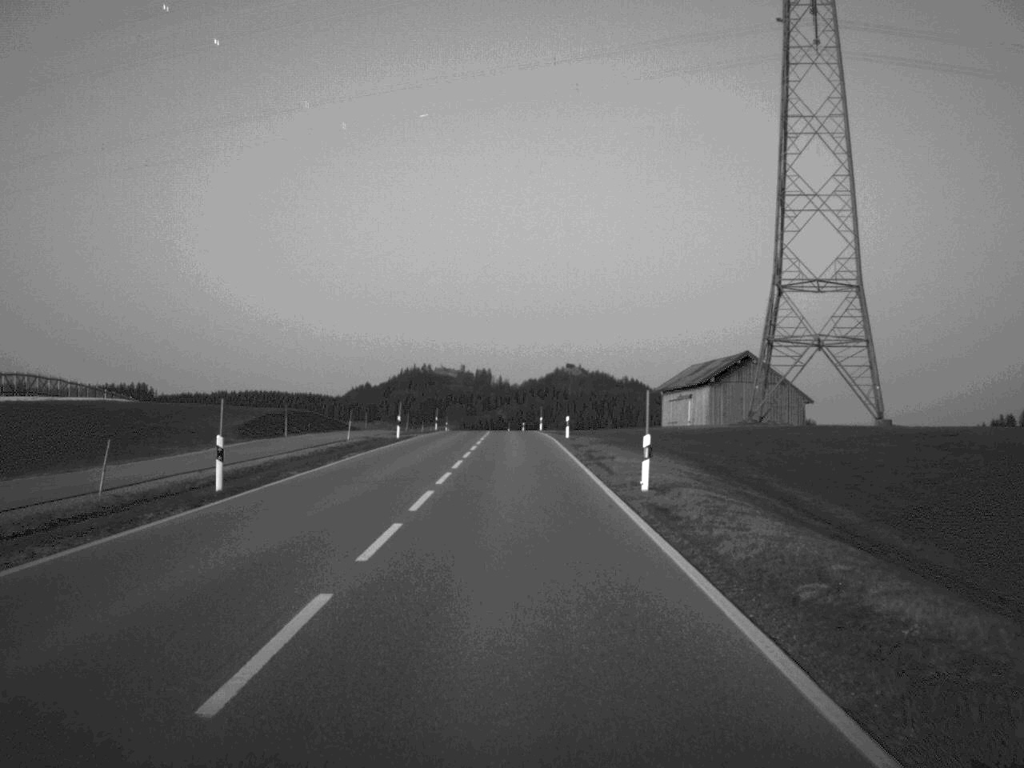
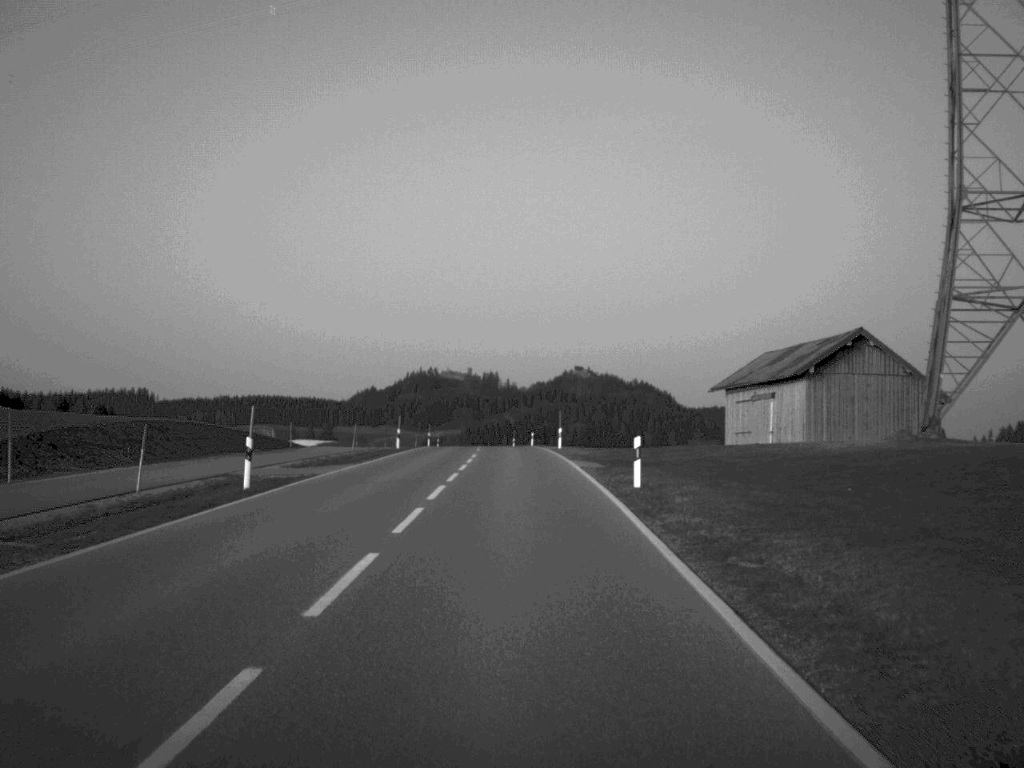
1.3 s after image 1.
(-0.1, +32.9) m; 0°
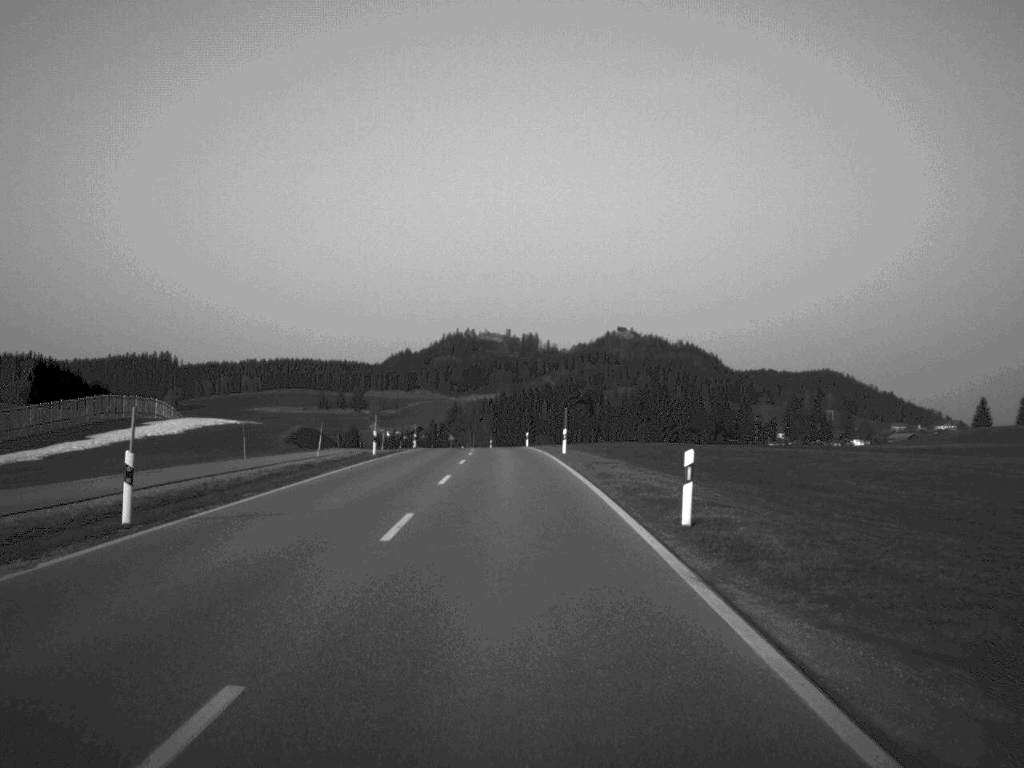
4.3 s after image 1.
(-1.1, +78.1) m; -2°
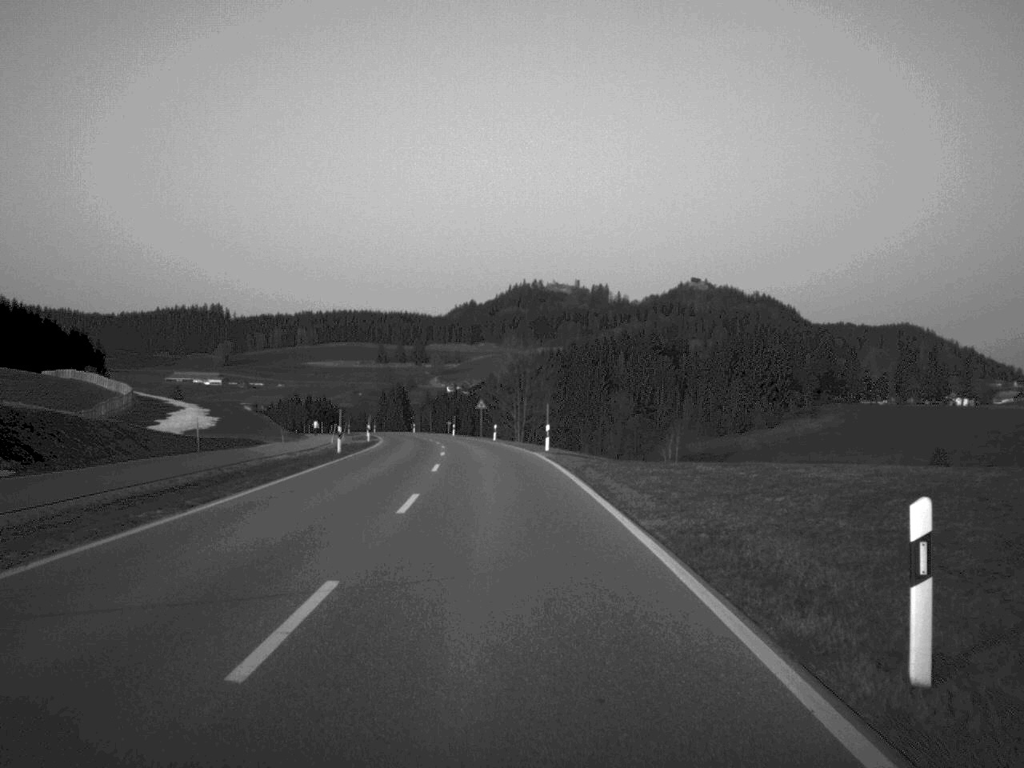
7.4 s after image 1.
(-1.6, +79.7) m; -3°
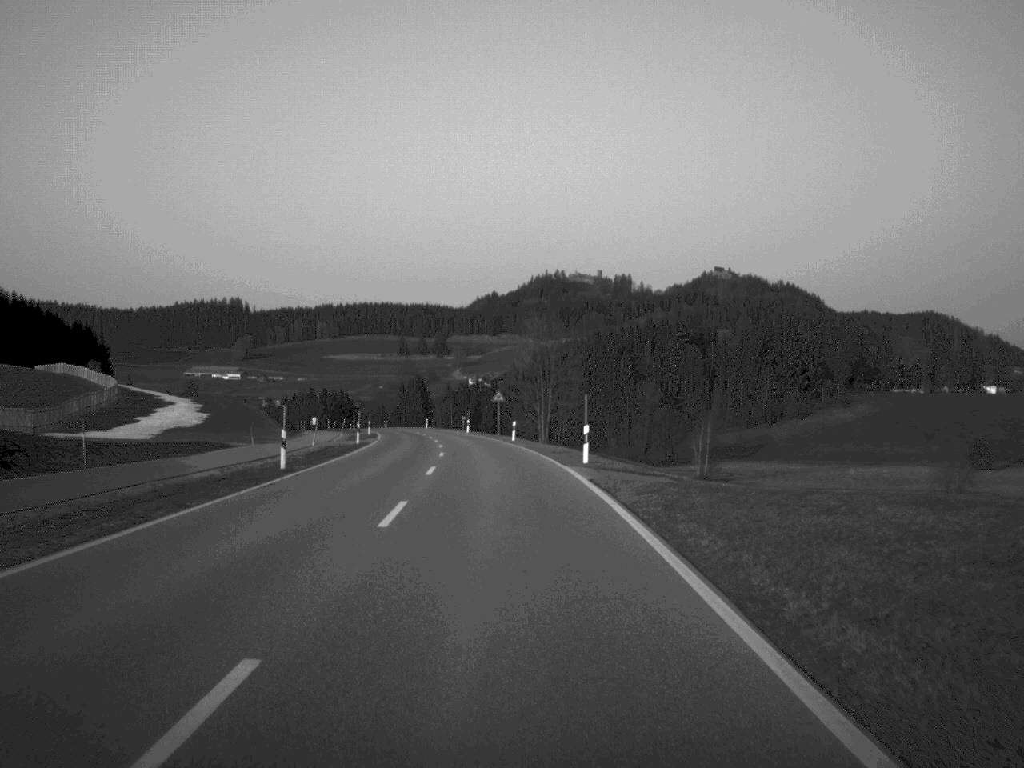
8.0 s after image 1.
(-0.1, +14.8) m; -1°
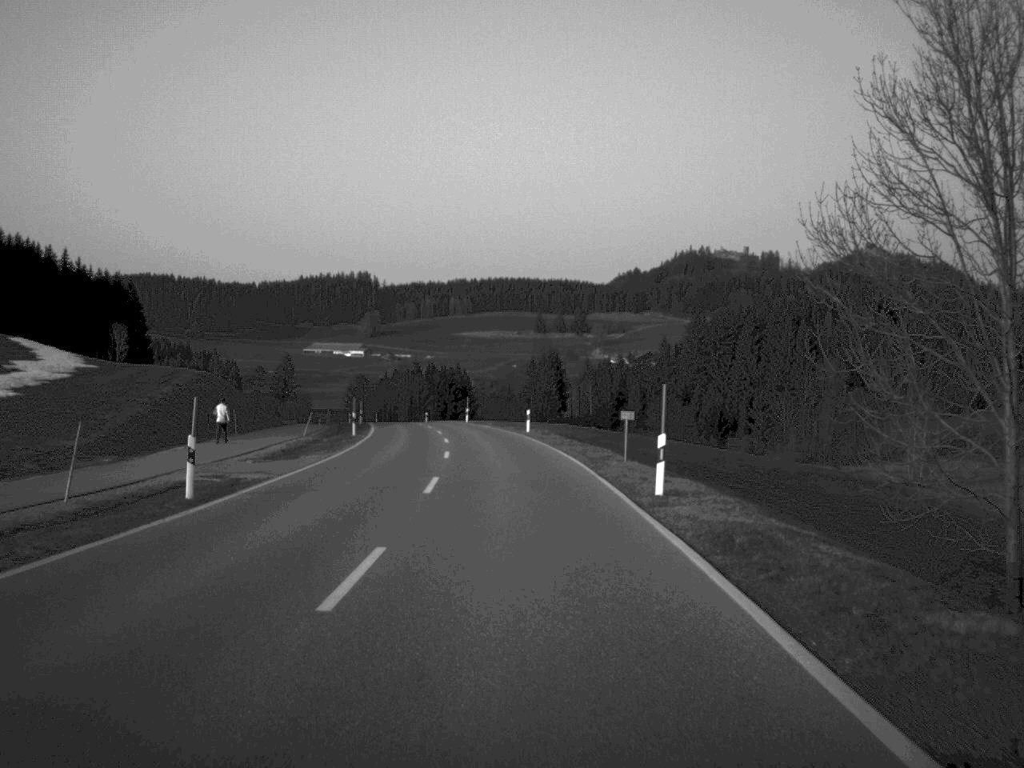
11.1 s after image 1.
(-4.3, +78.1) m; -6°
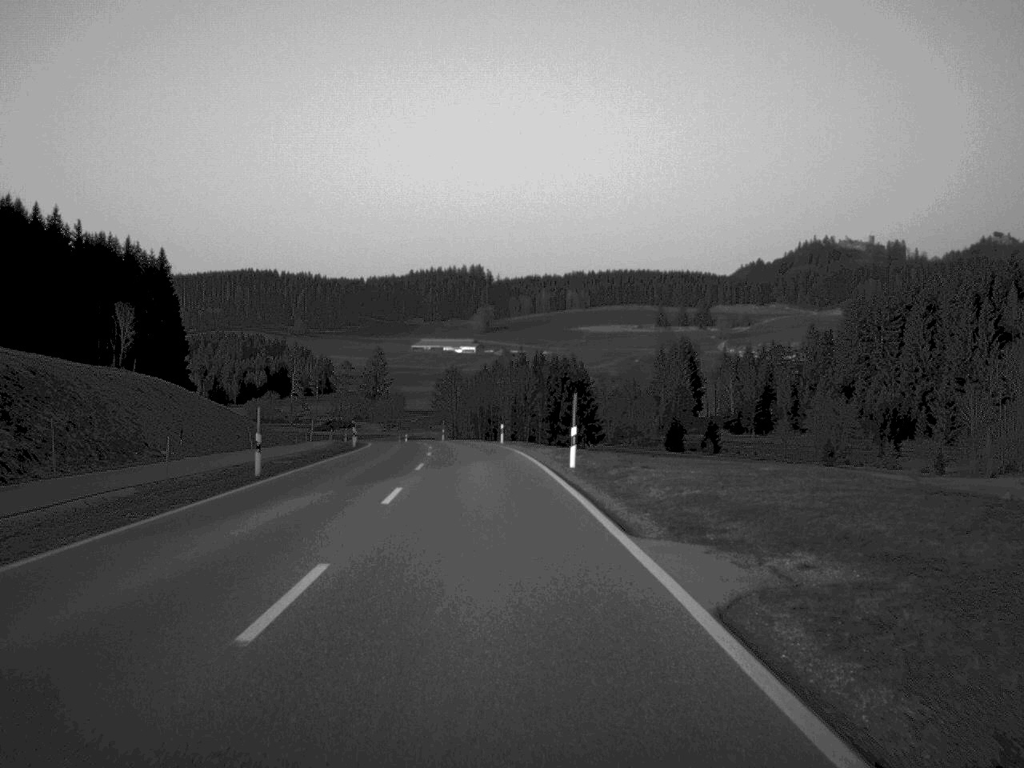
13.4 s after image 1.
(-2.4, +60.6) m; -5°
